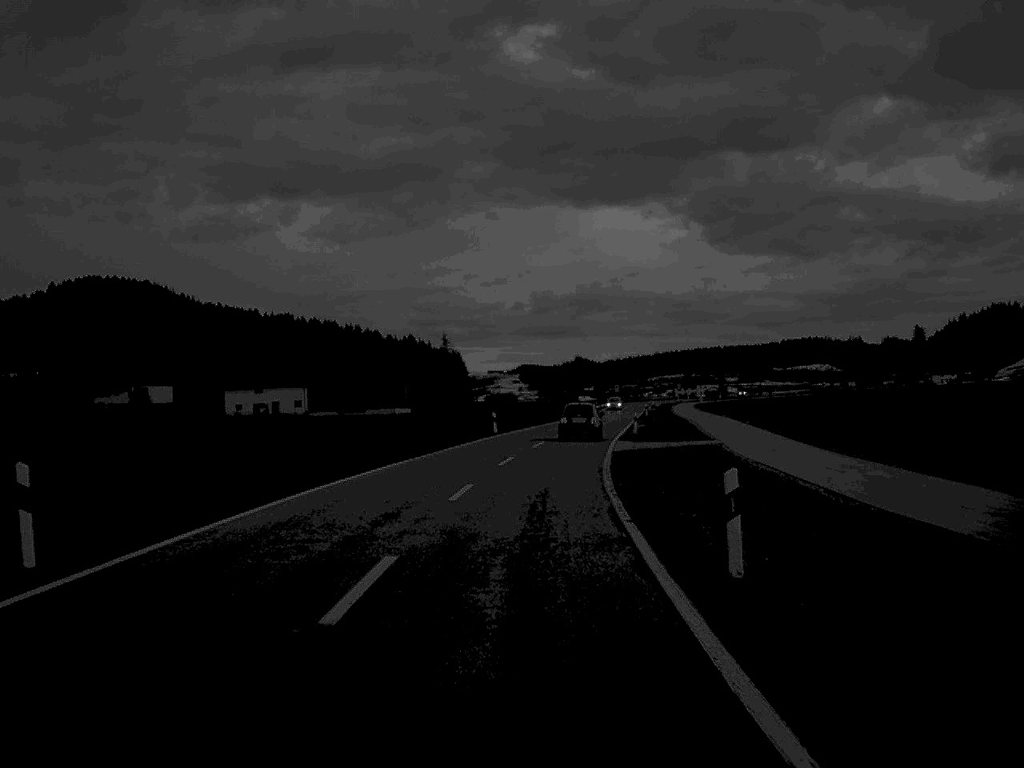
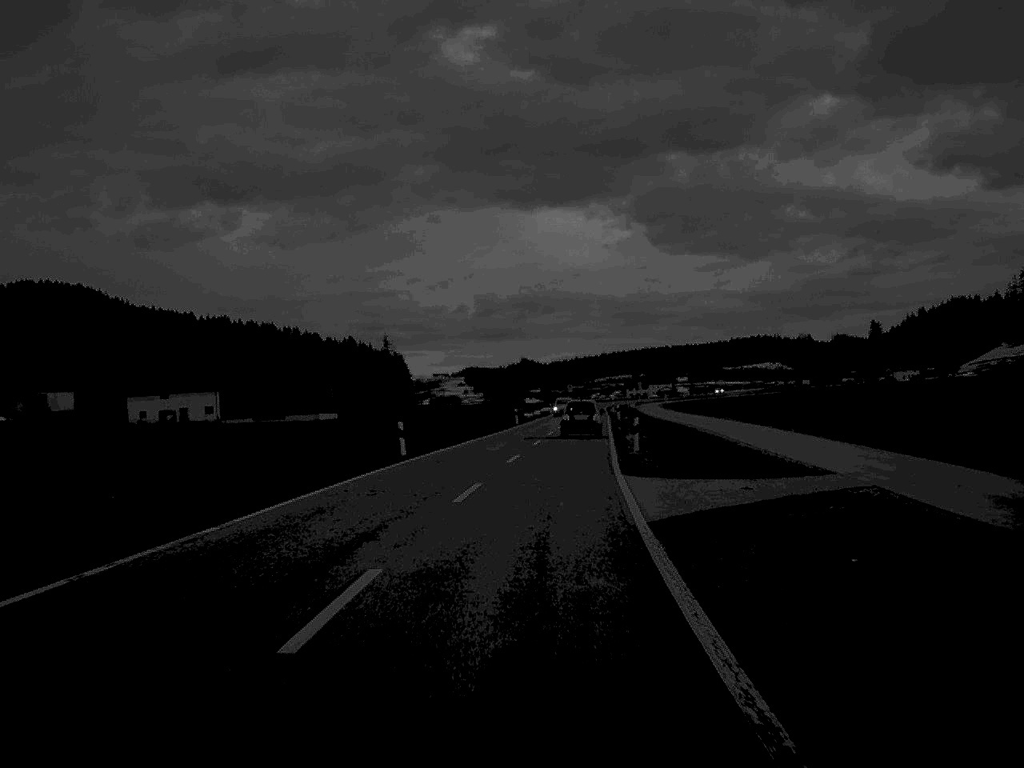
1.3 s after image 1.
(+0.5, +24.6) m; +2°
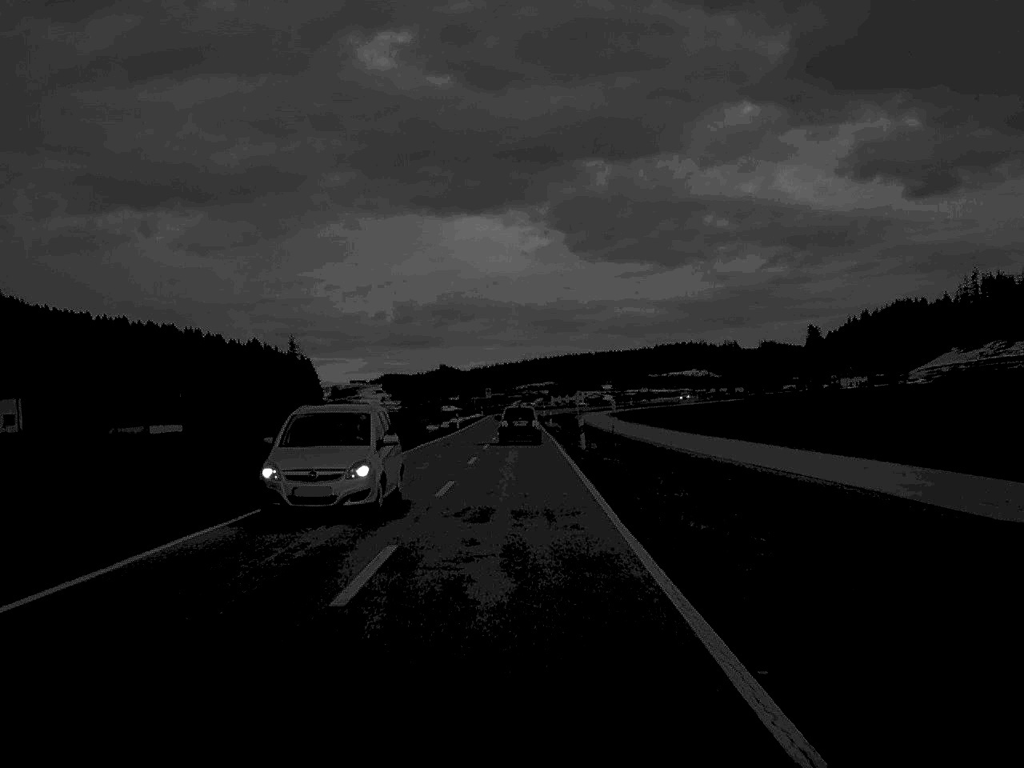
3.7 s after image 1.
(+1.7, +45.2) m; +4°
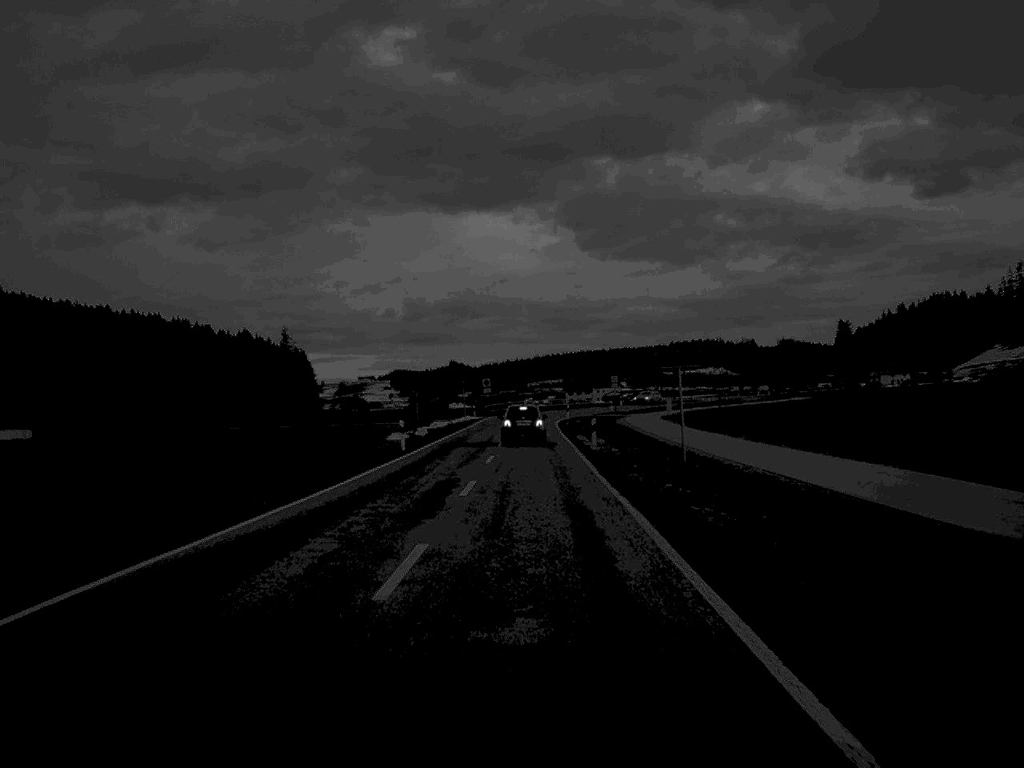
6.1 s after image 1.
(-0.2, +47.2) m; 0°
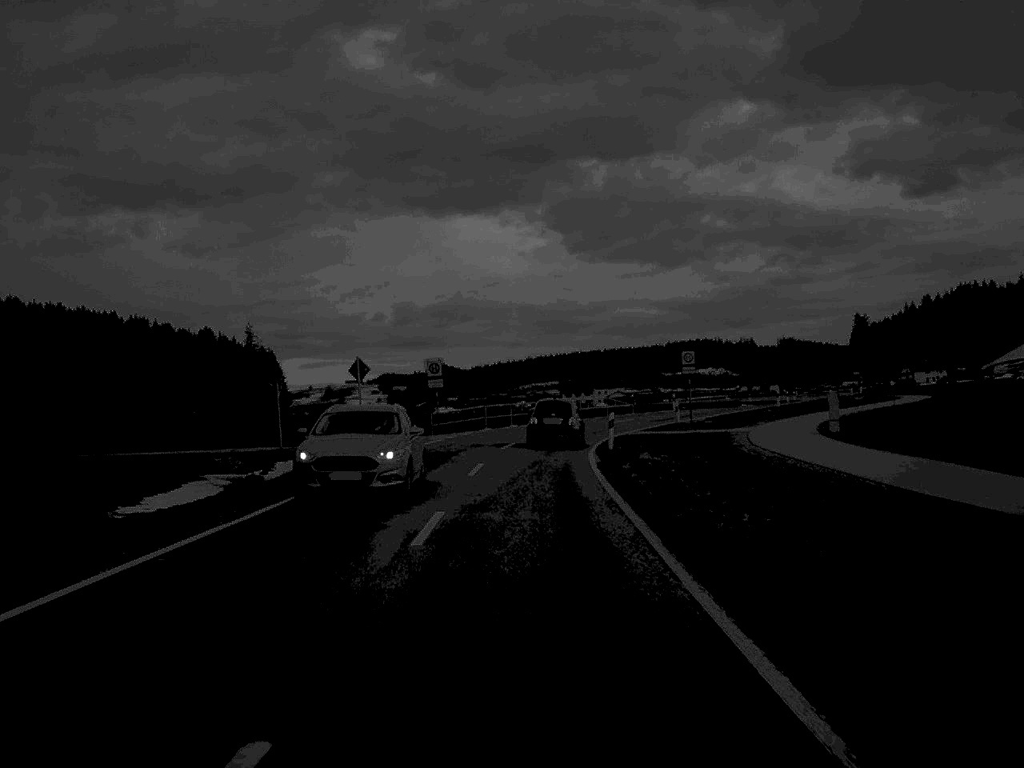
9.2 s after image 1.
(+0.3, +55.9) m; 0°
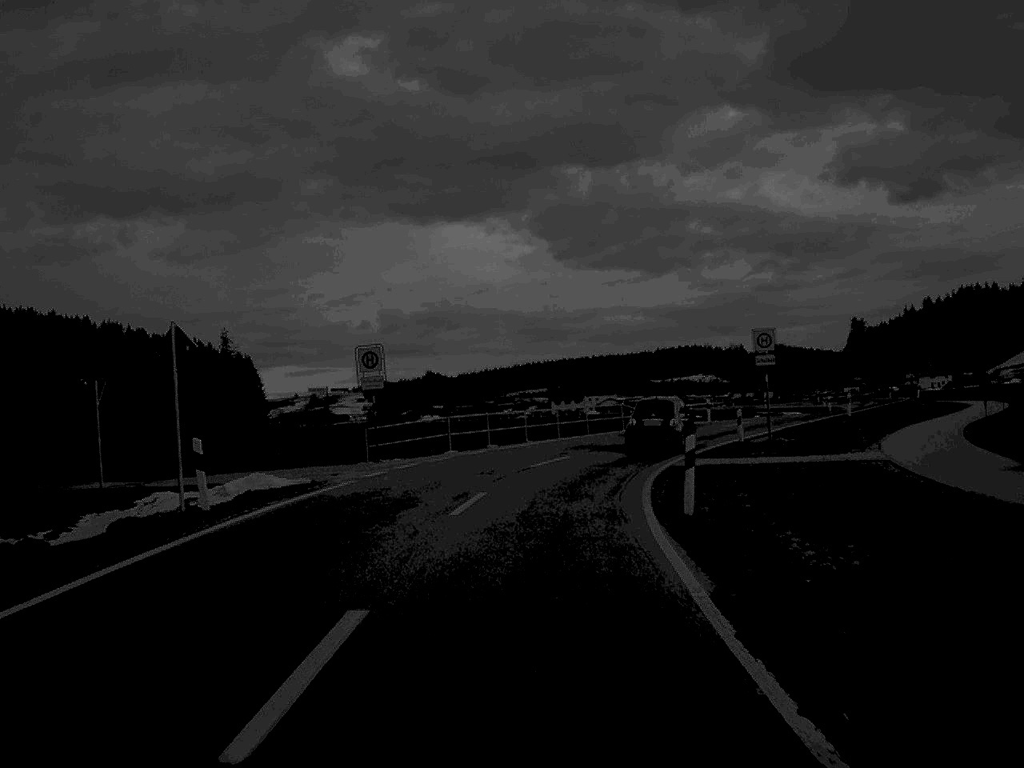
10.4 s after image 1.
(+0.1, +20.3) m; +1°
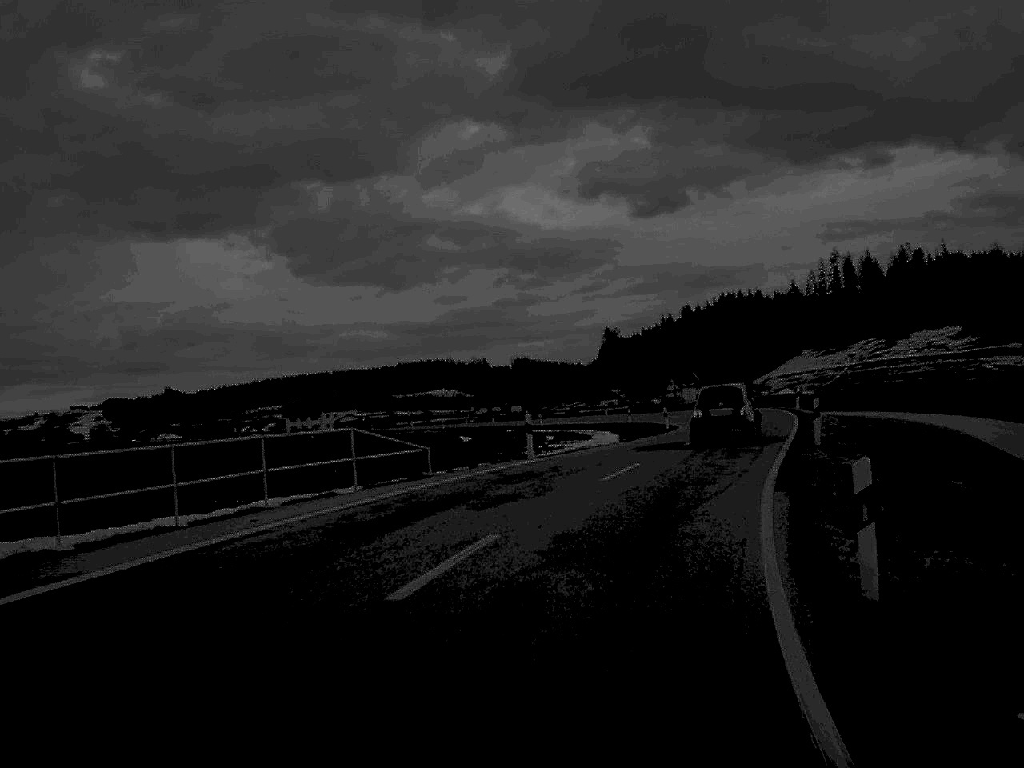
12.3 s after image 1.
(+2.3, +30.5) m; +12°
